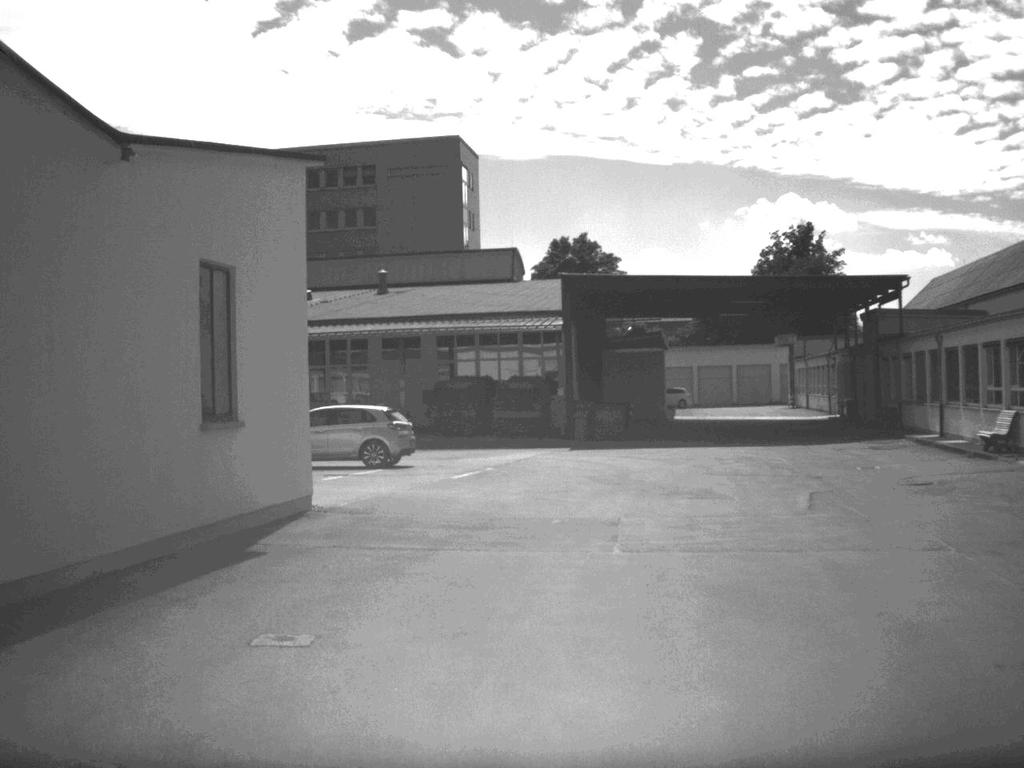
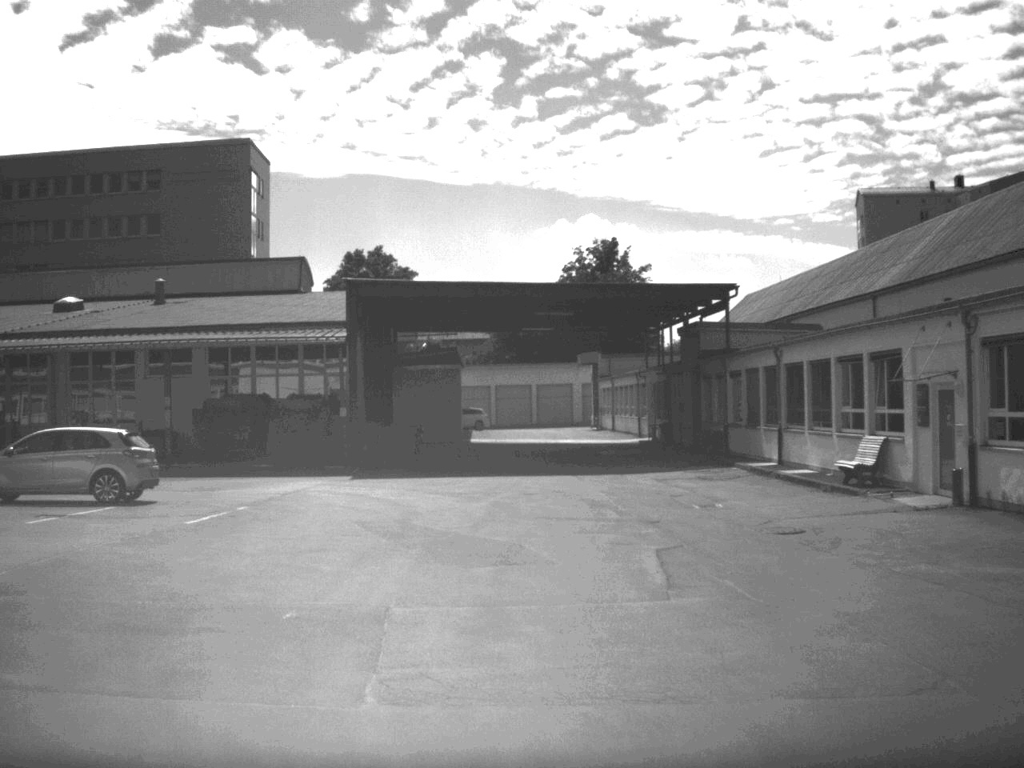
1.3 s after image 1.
(+0.3, +5.3) m; +9°
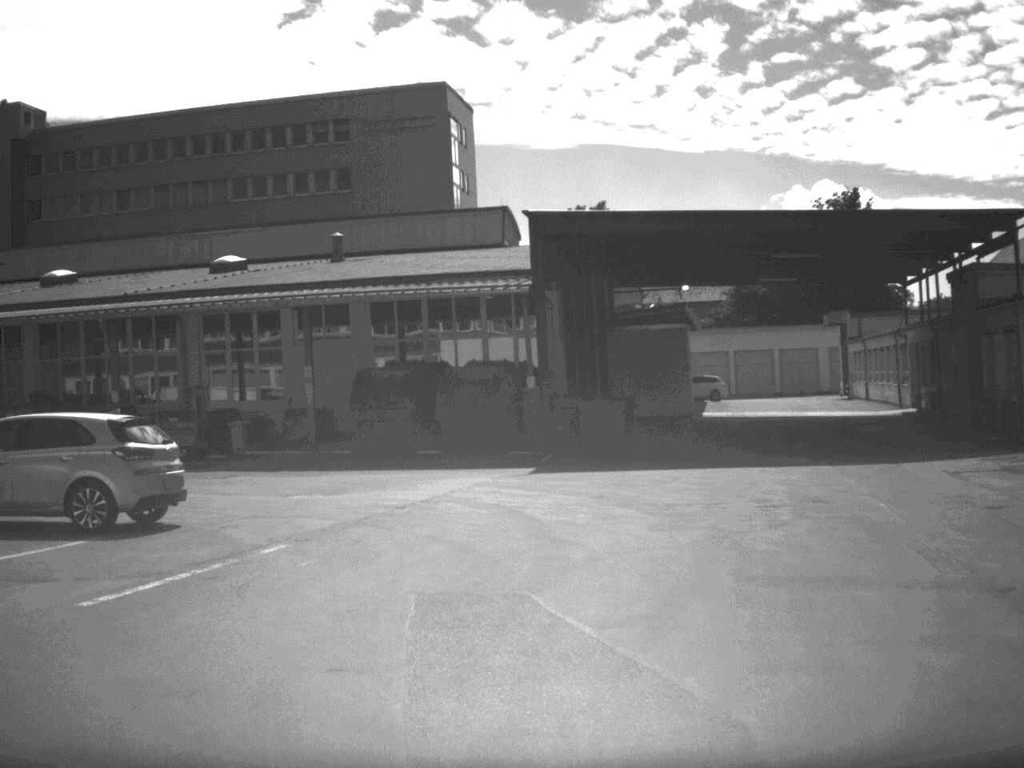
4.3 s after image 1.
(+0.3, +9.6) m; -12°
